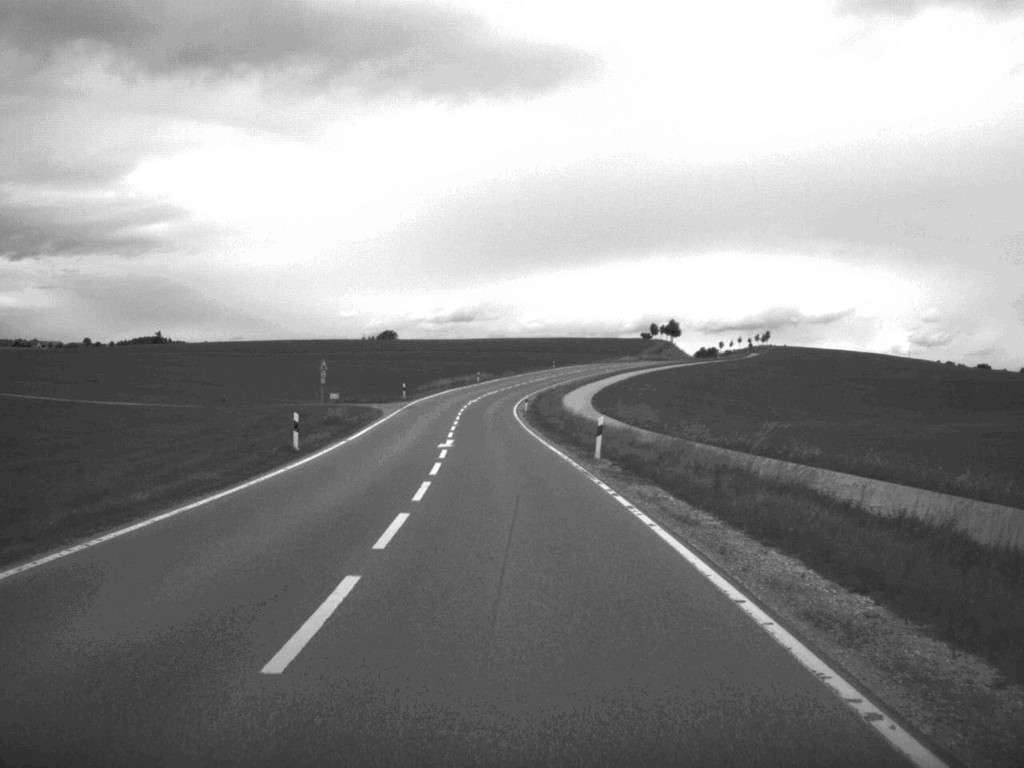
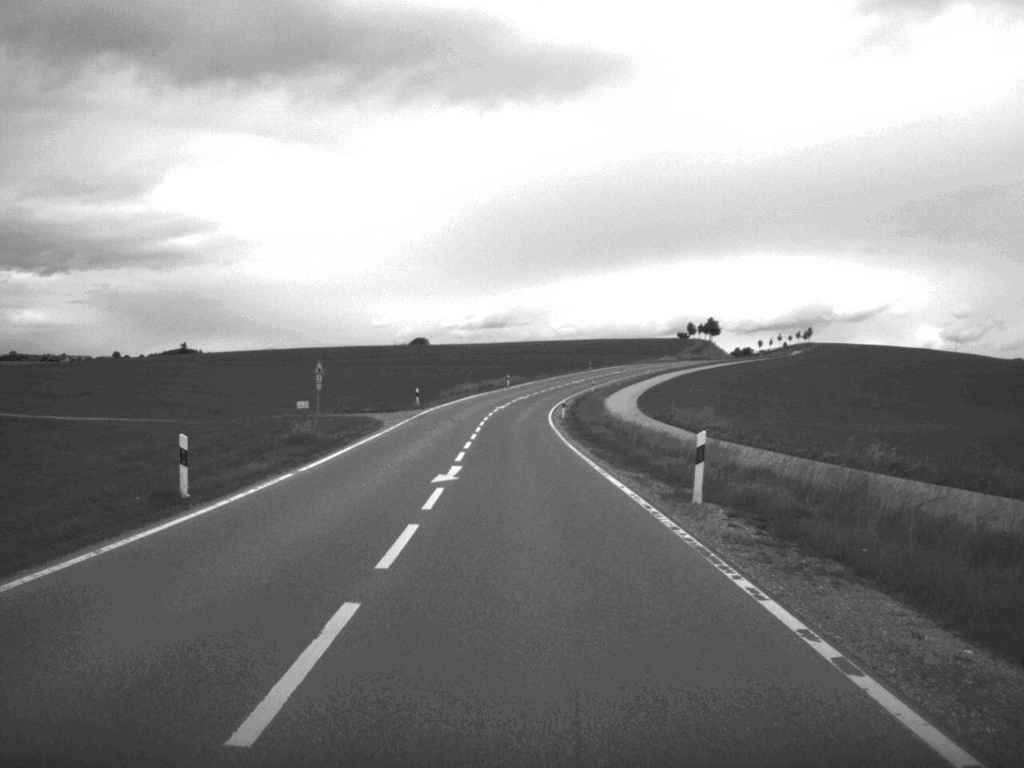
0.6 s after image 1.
(-0.2, +13.3) m; -1°
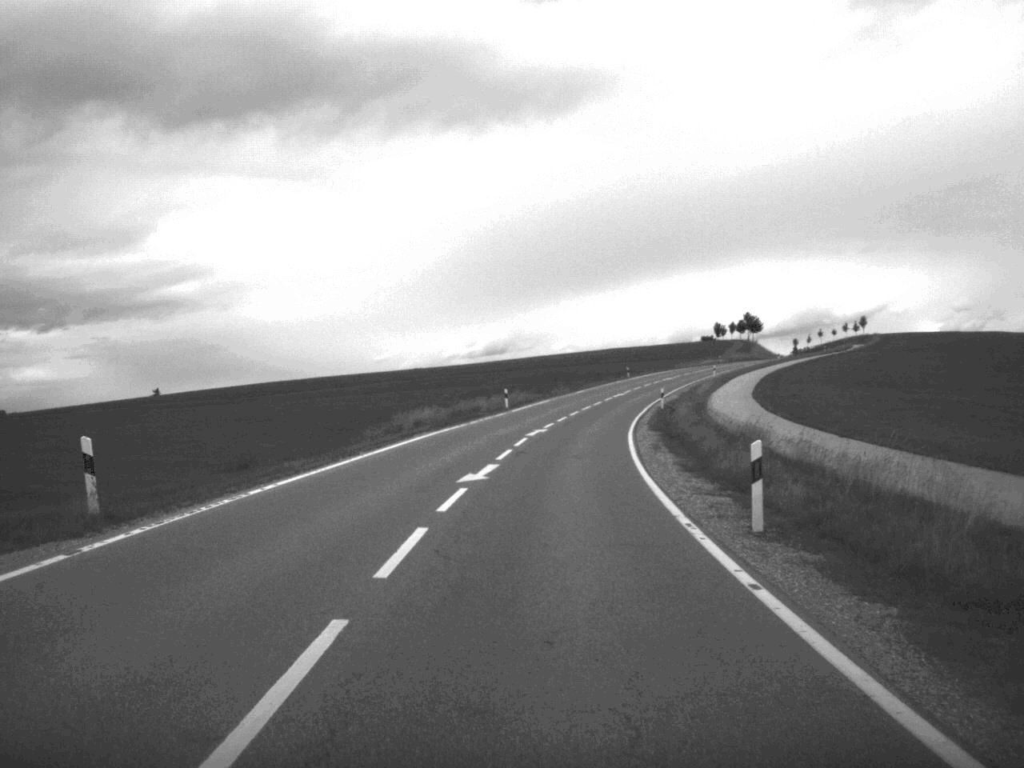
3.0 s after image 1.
(-0.6, +54.1) m; 0°
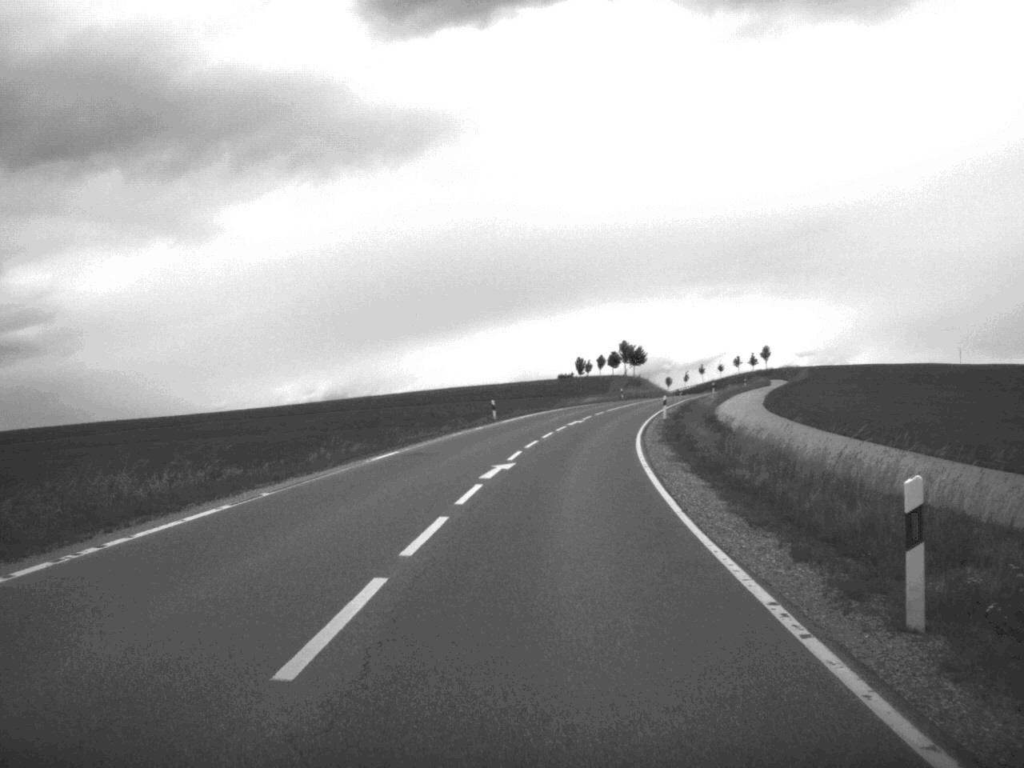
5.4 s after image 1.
(+3.1, +56.3) m; +7°
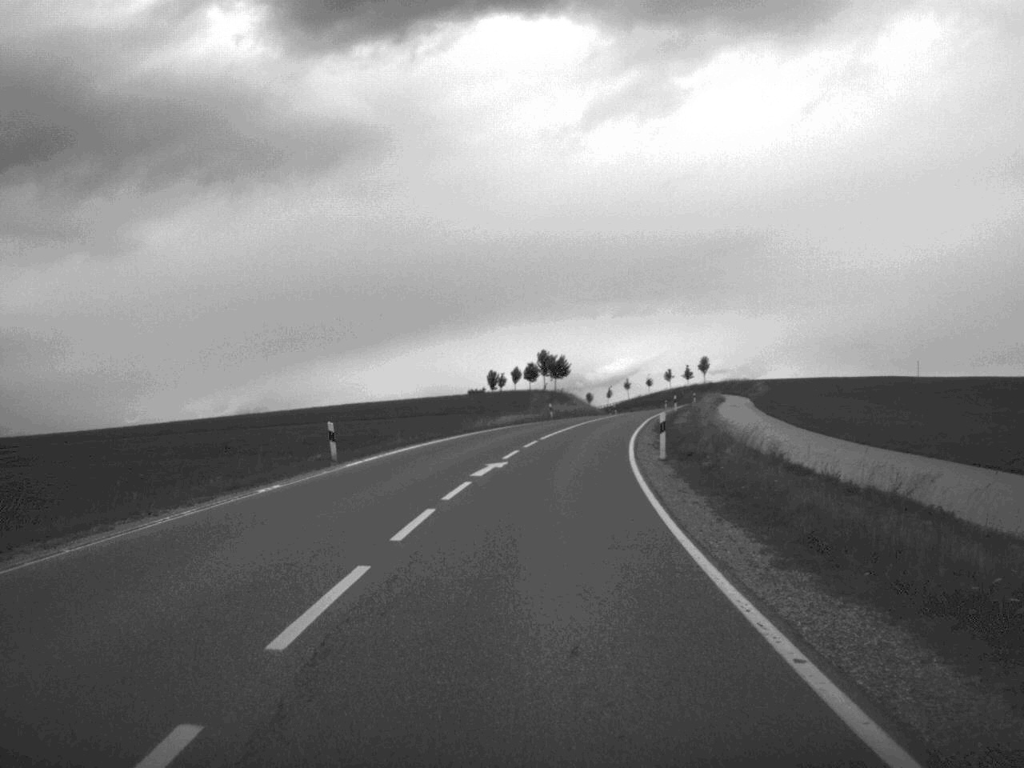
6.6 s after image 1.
(+0.9, +27.8) m; +4°
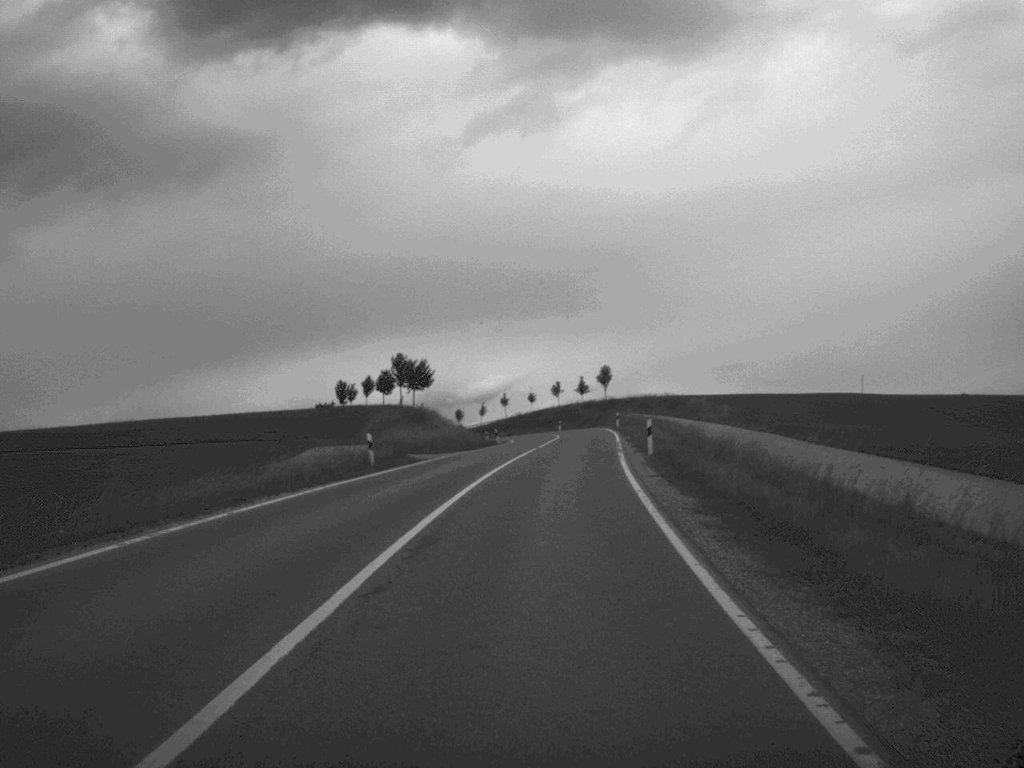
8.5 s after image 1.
(+2.1, +43.2) m; +6°
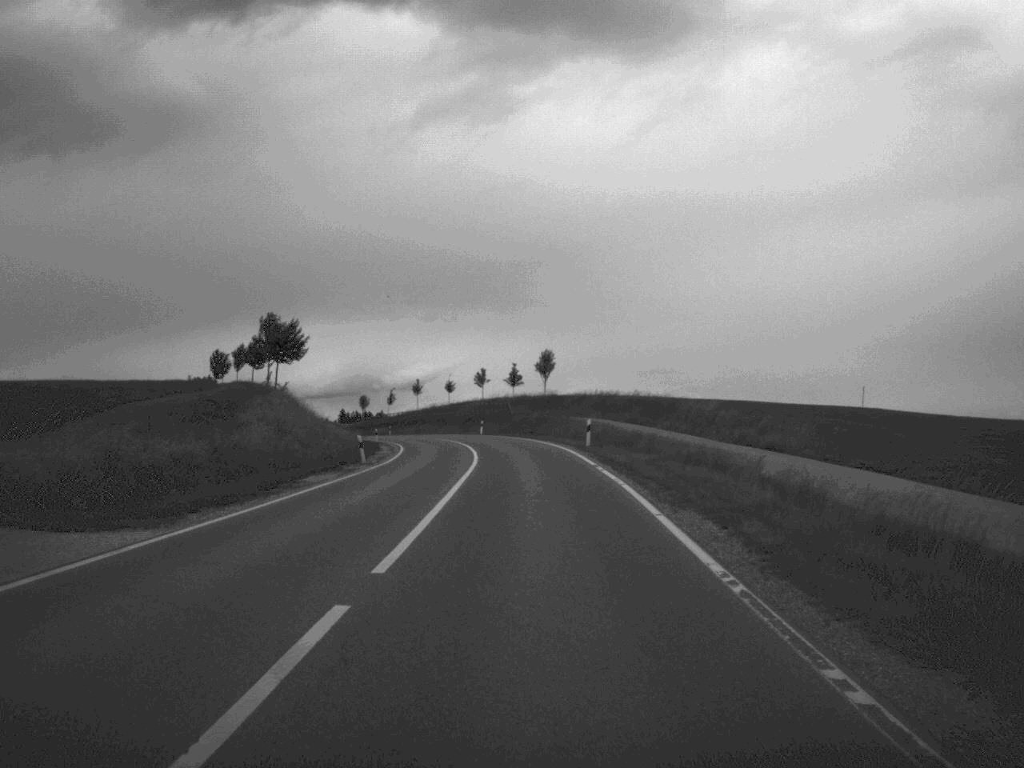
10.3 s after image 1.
(+1.1, +38.9) m; +3°
